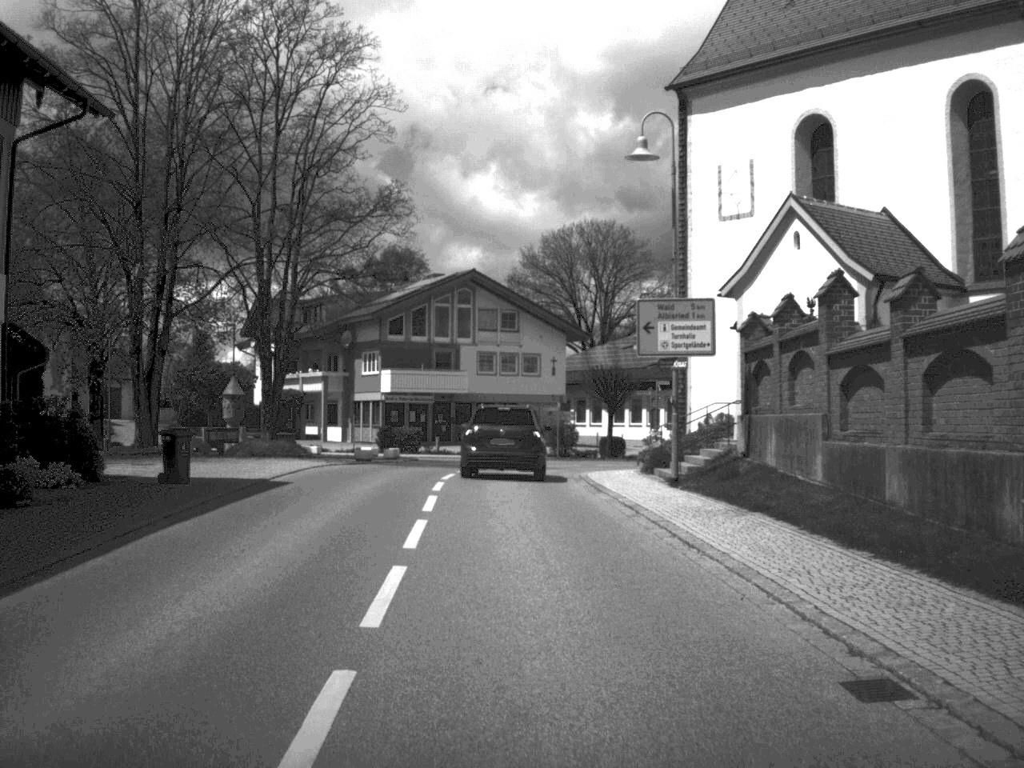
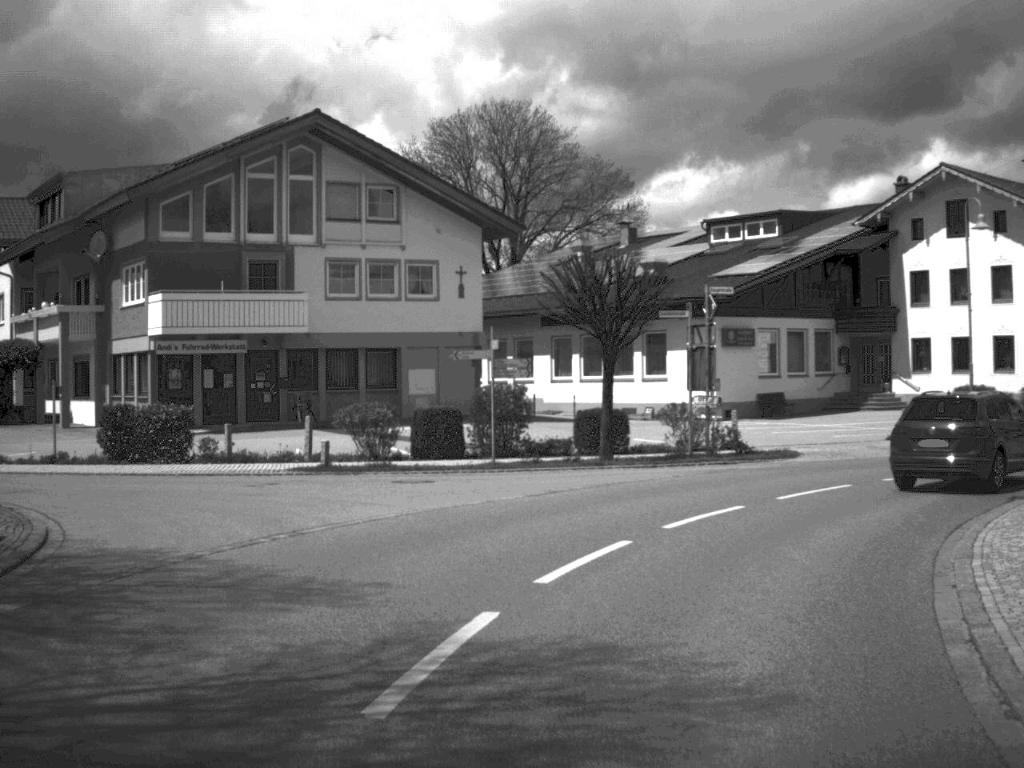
(-0.5, +33.4) m; +5°
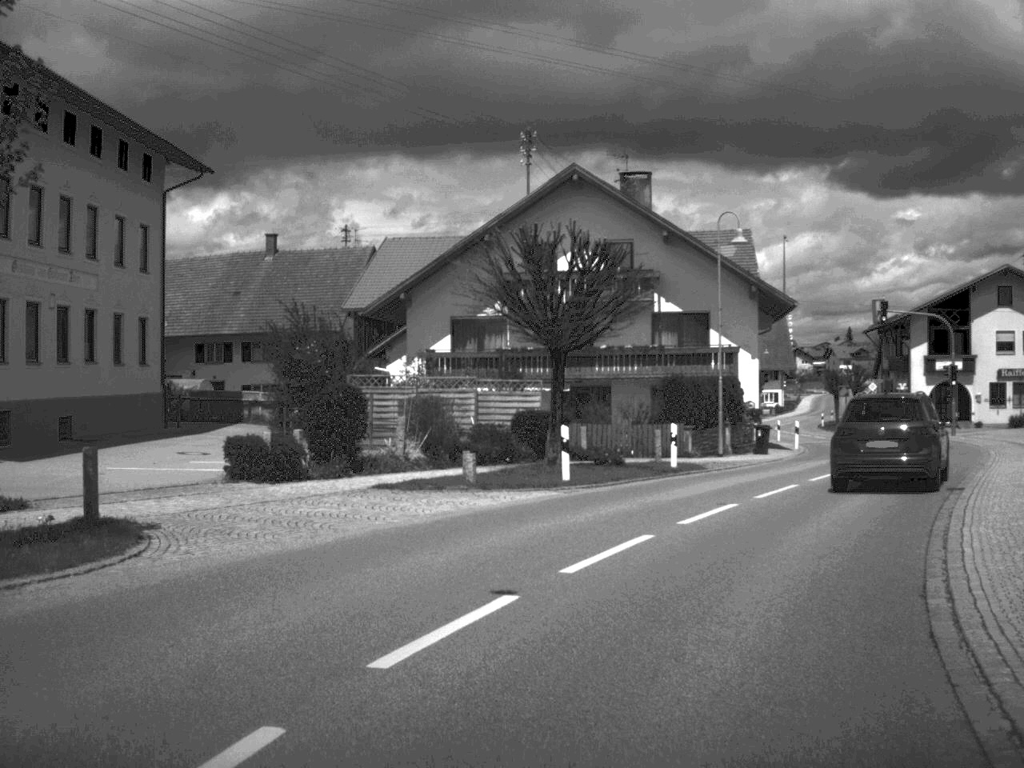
(+10.9, +25.4) m; +50°
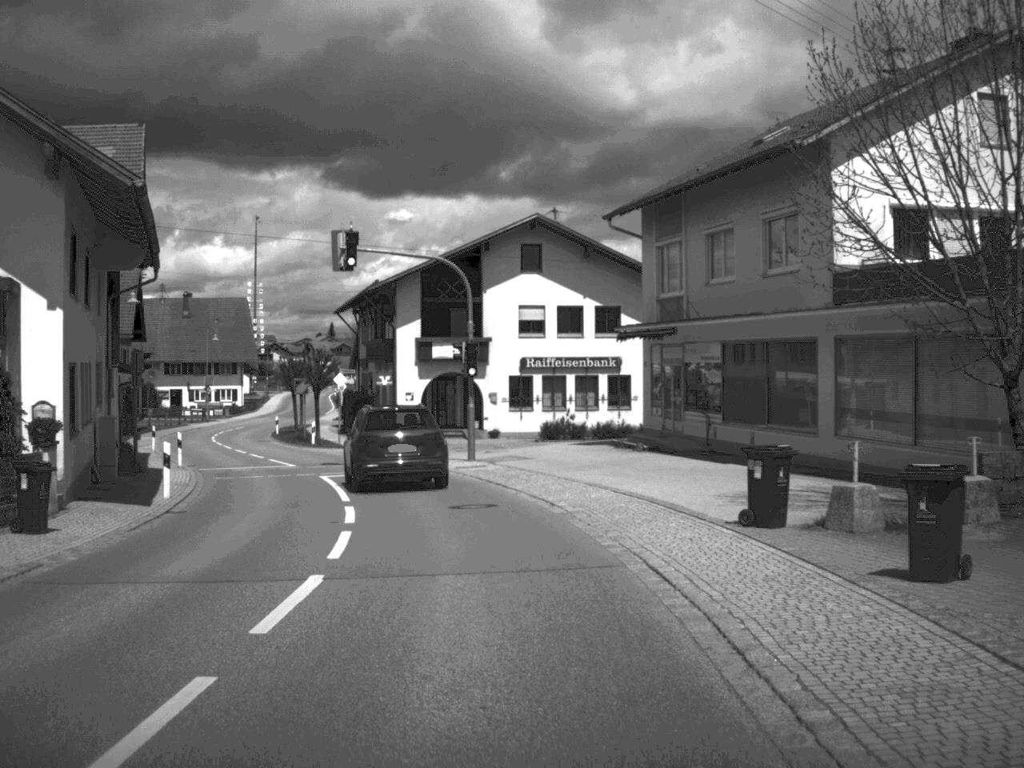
(+6.4, +23.2) m; +22°
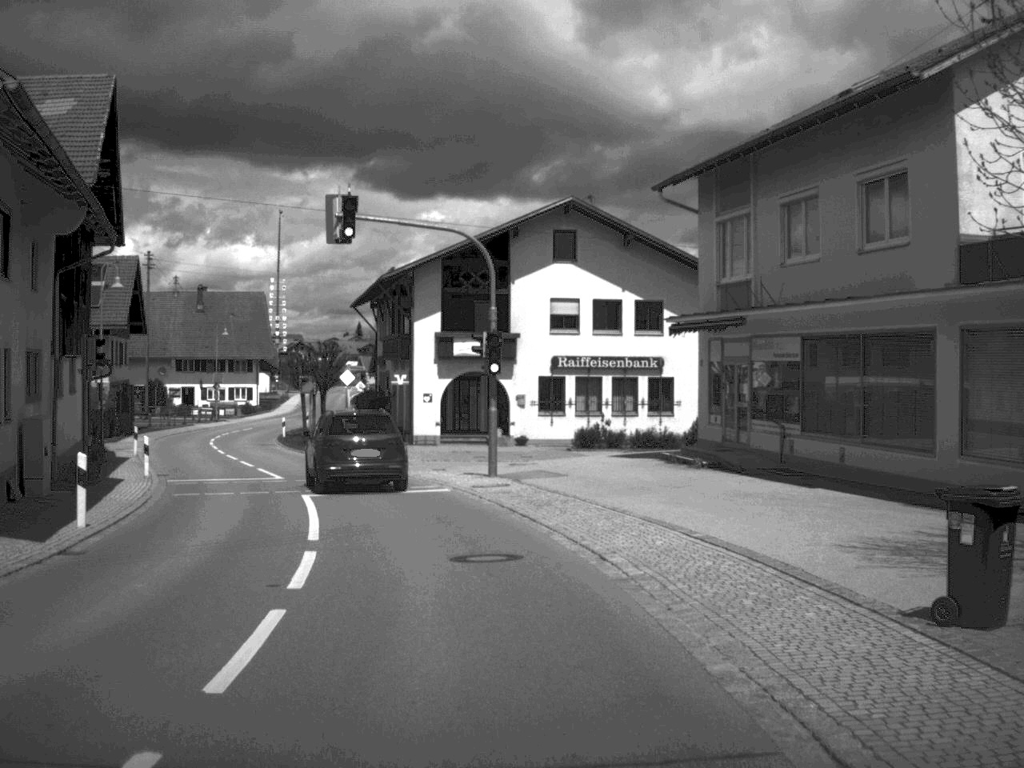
(-0.1, +6.1) m; -1°
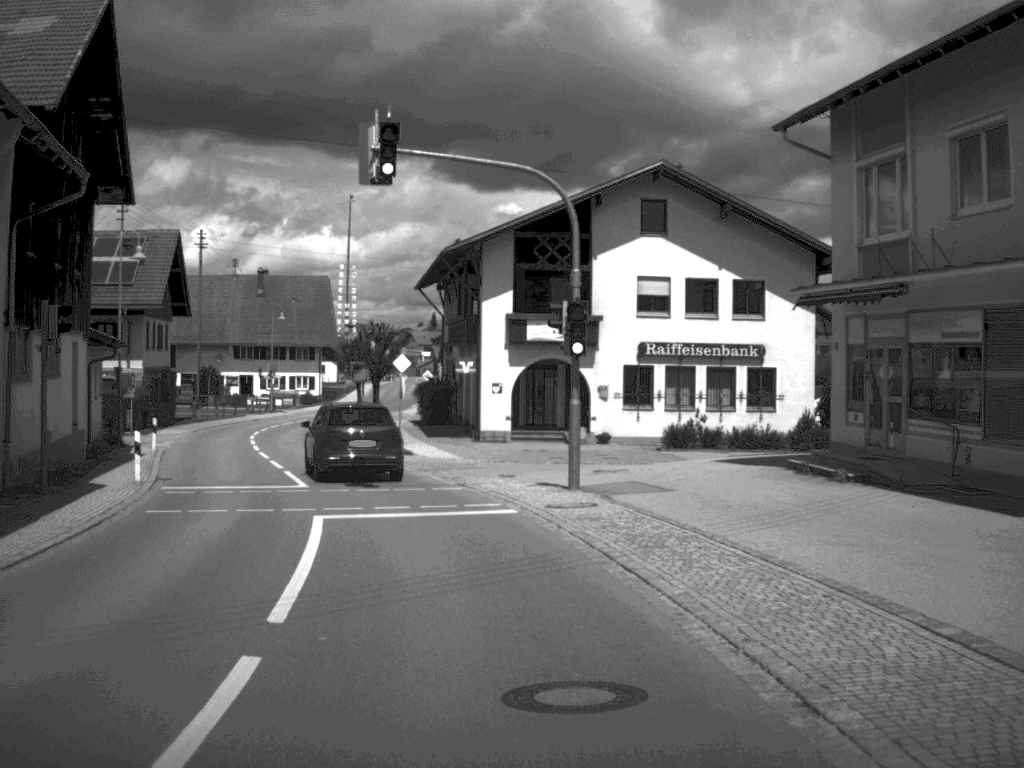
(-0.2, +6.6) m; -3°
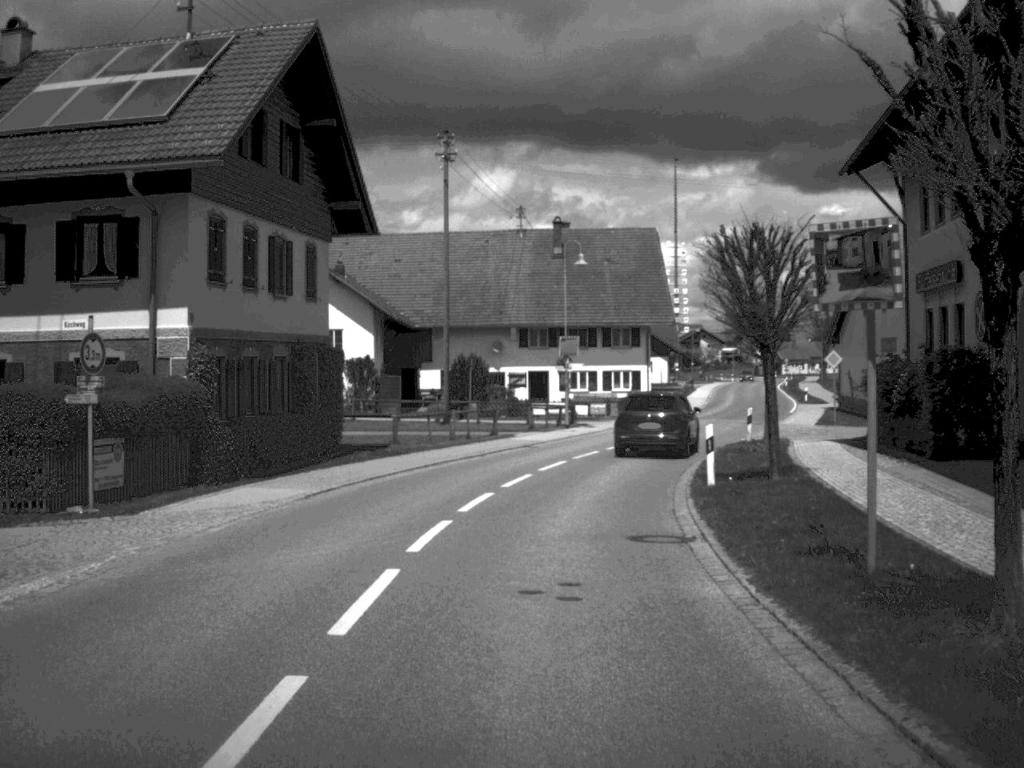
(-5.8, +35.7) m; -15°
